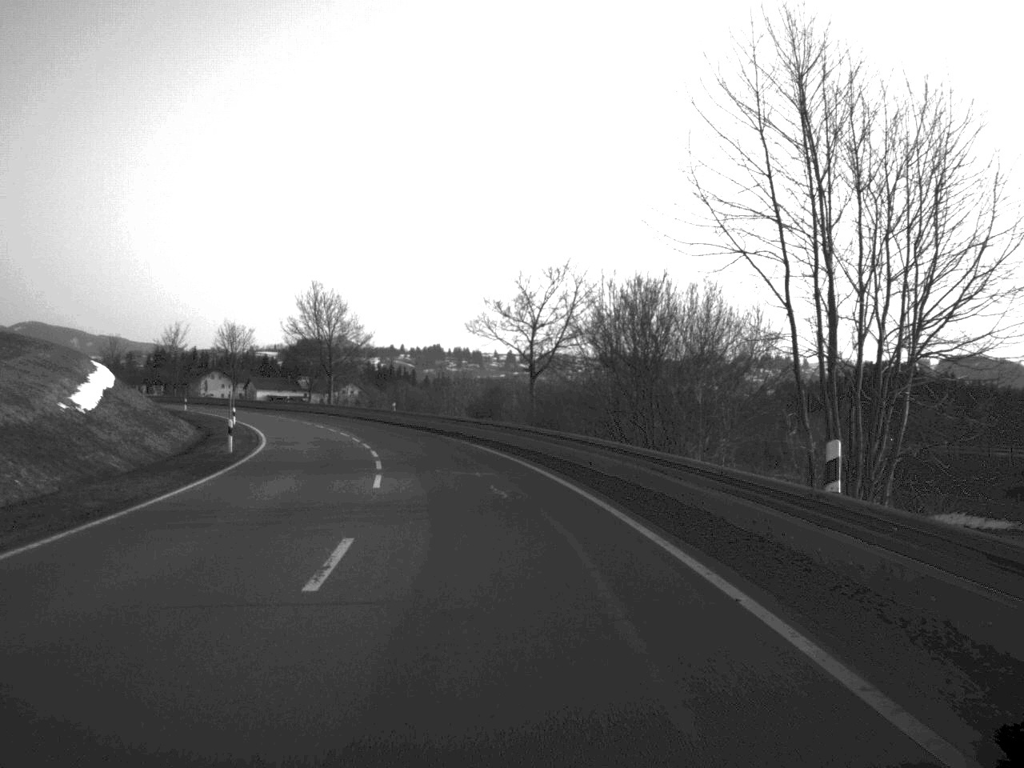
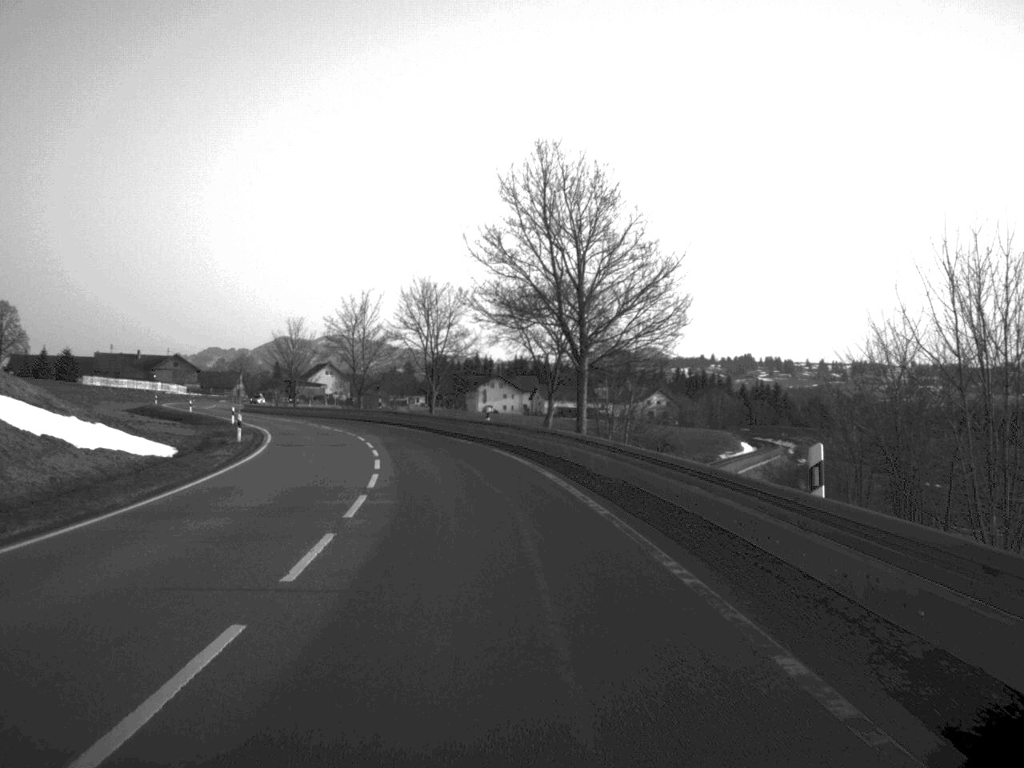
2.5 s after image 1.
(-7.0, +59.3) m; -14°
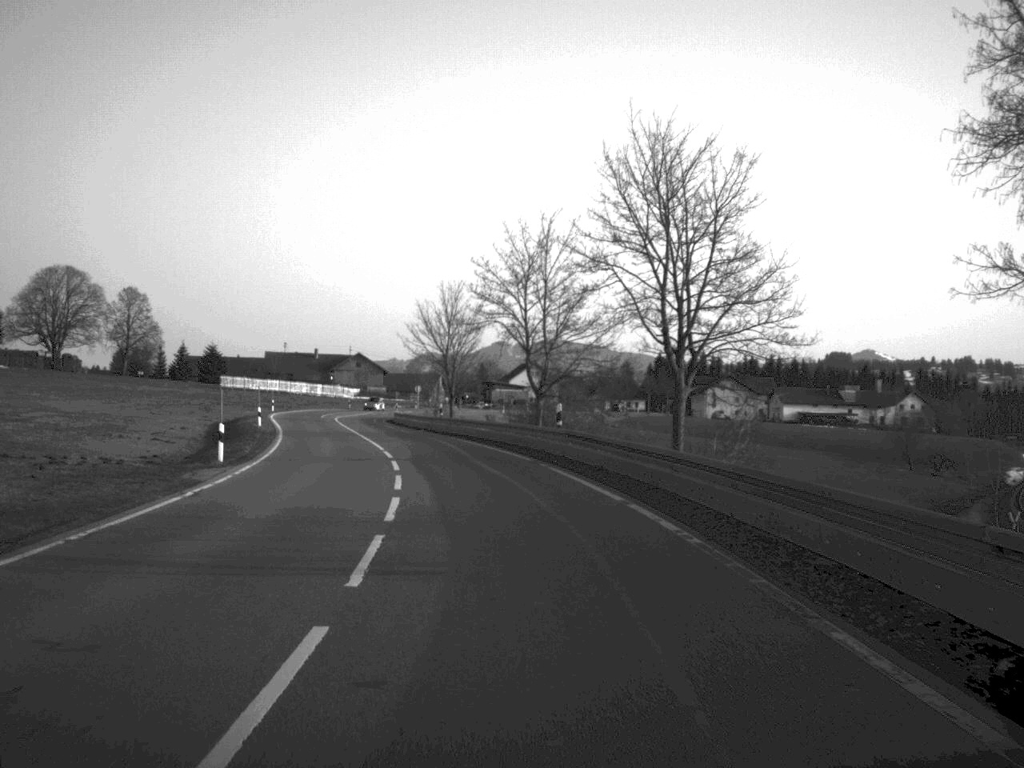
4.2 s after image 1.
(-3.7, +42.1) m; -10°
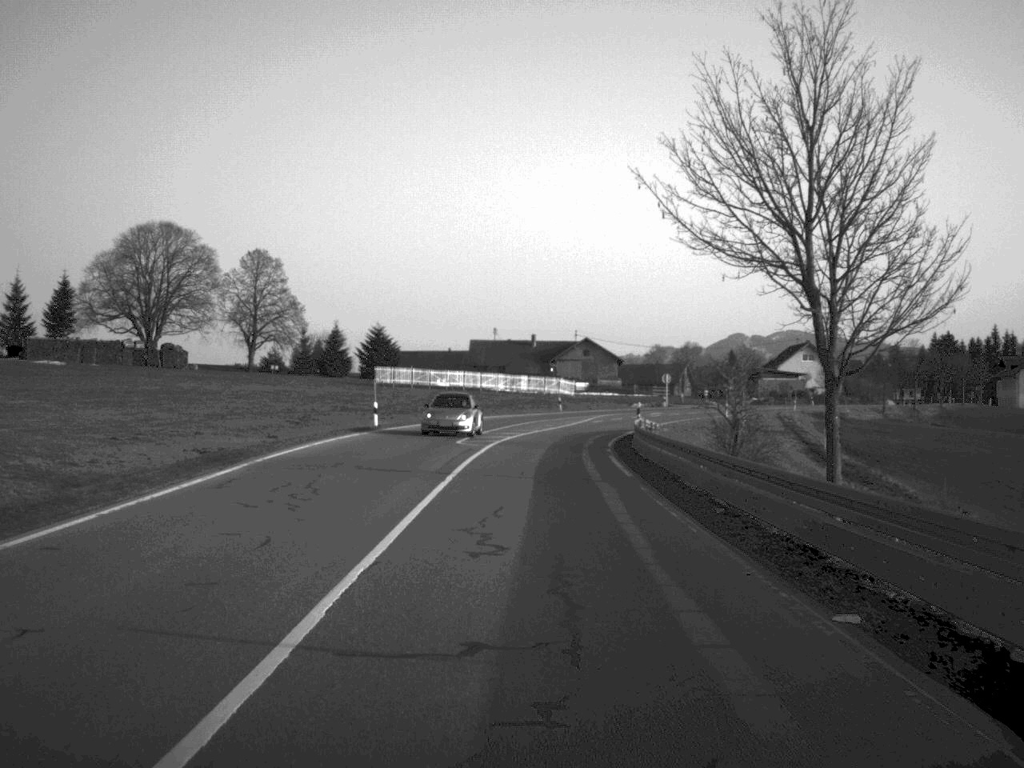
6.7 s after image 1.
(-5.7, +56.2) m; -10°
